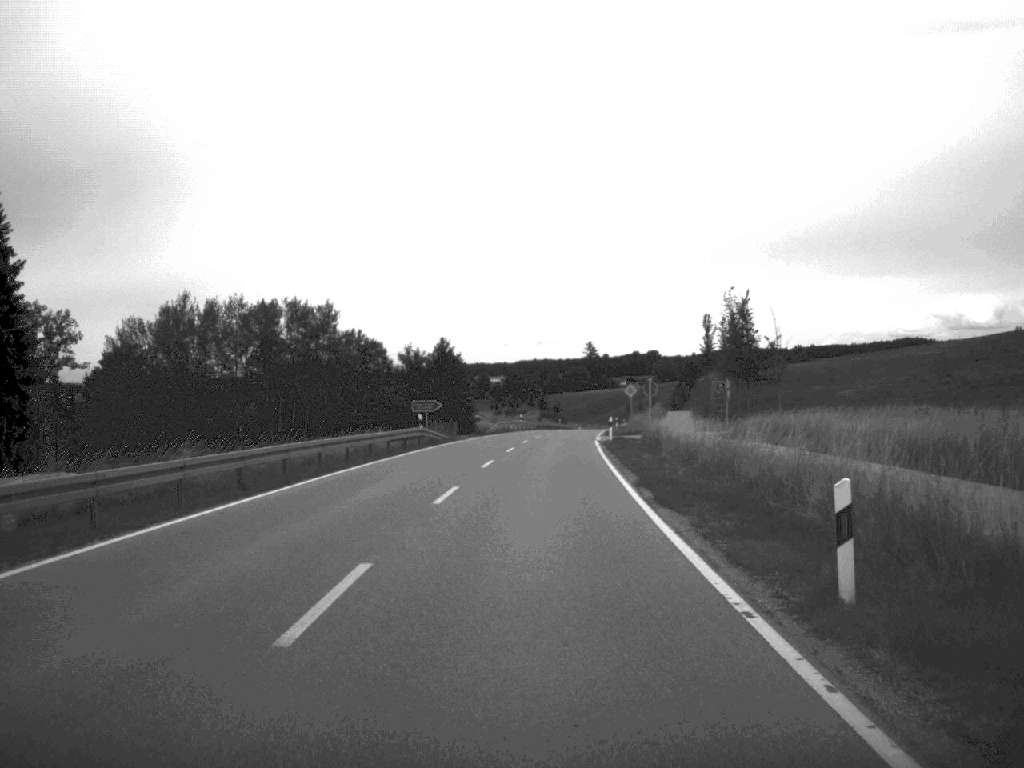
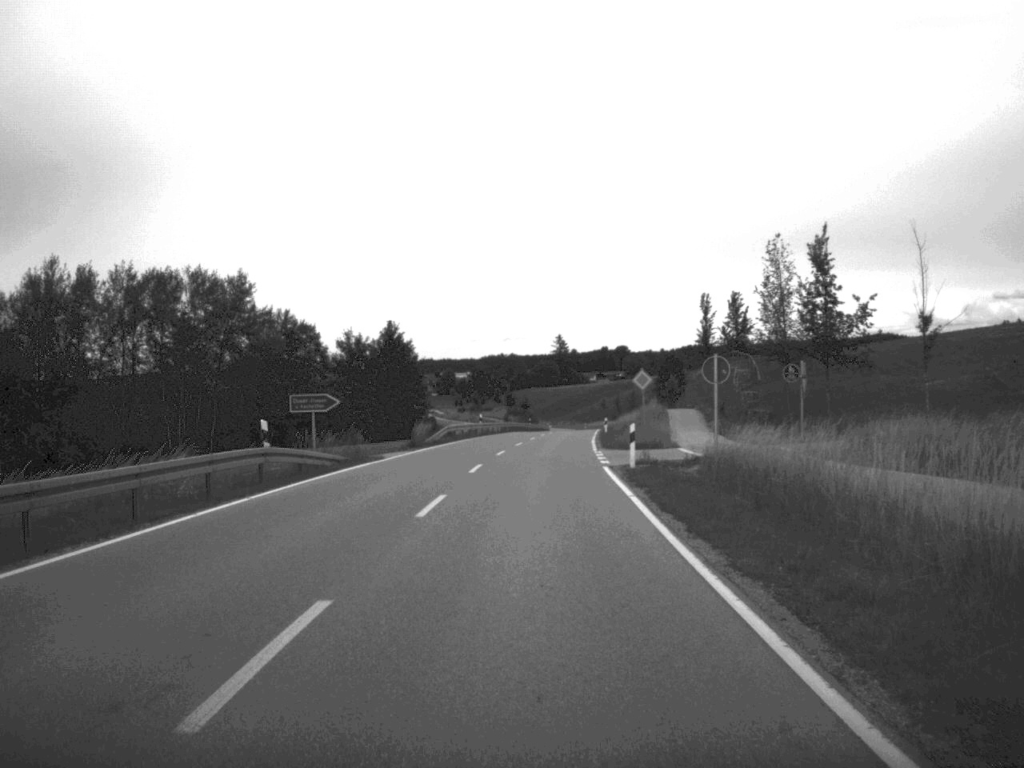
(+0.3, +25.6) m; +1°
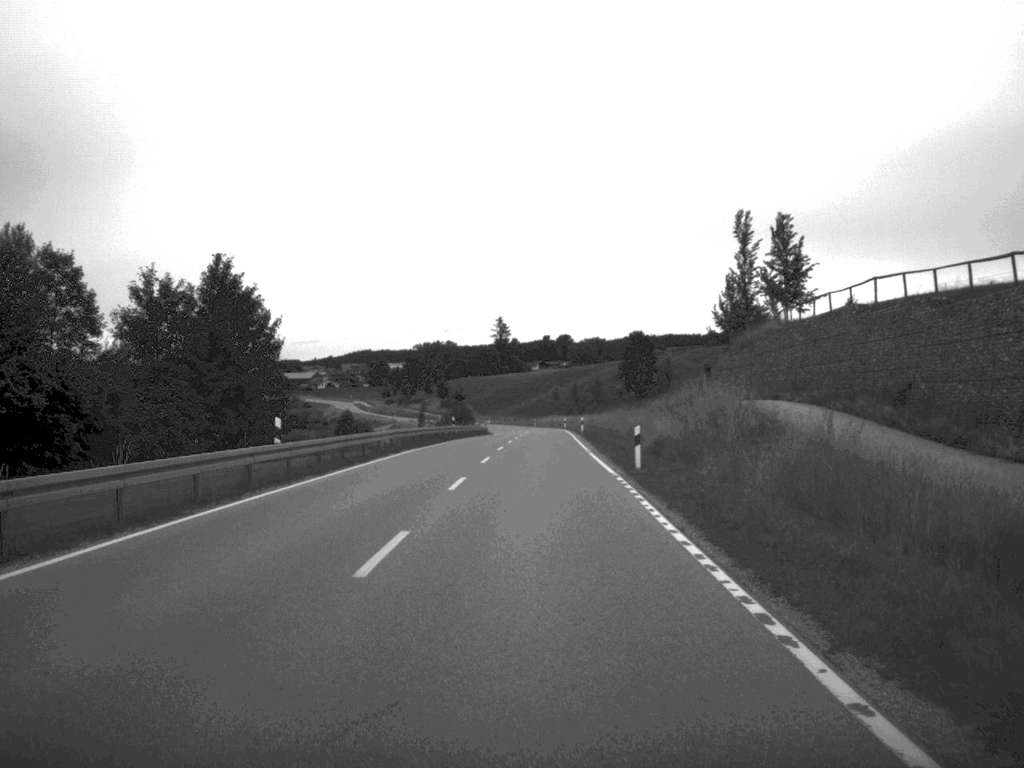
(+1.1, +53.1) m; +3°
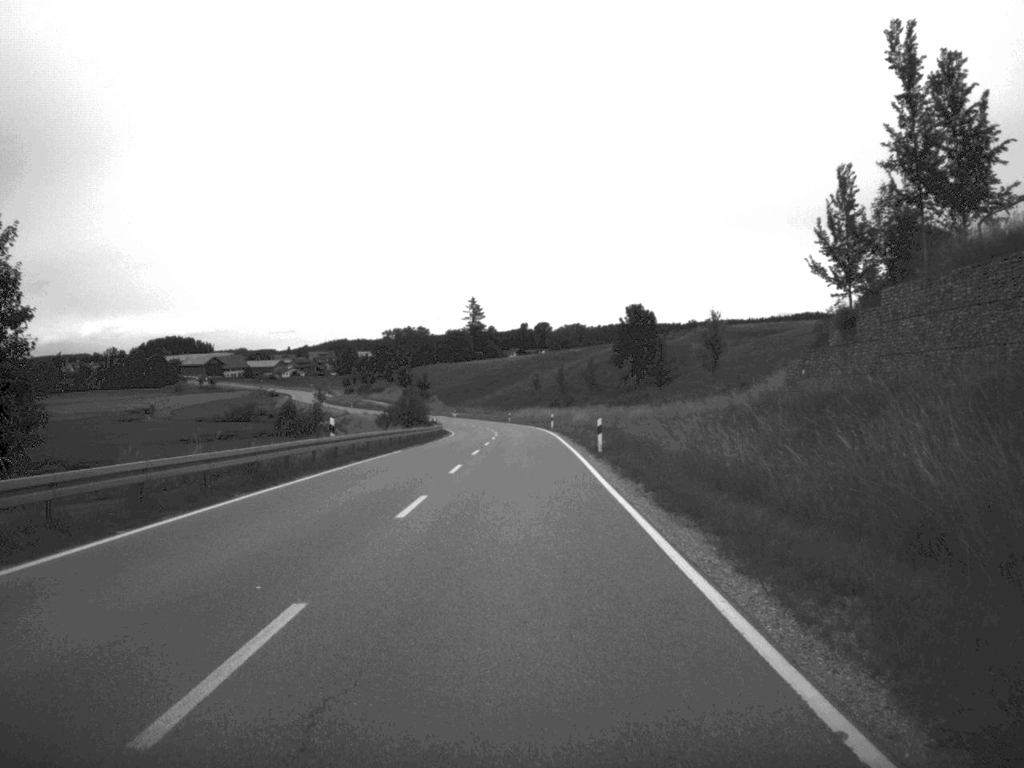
(+0.5, +40.9) m; +1°
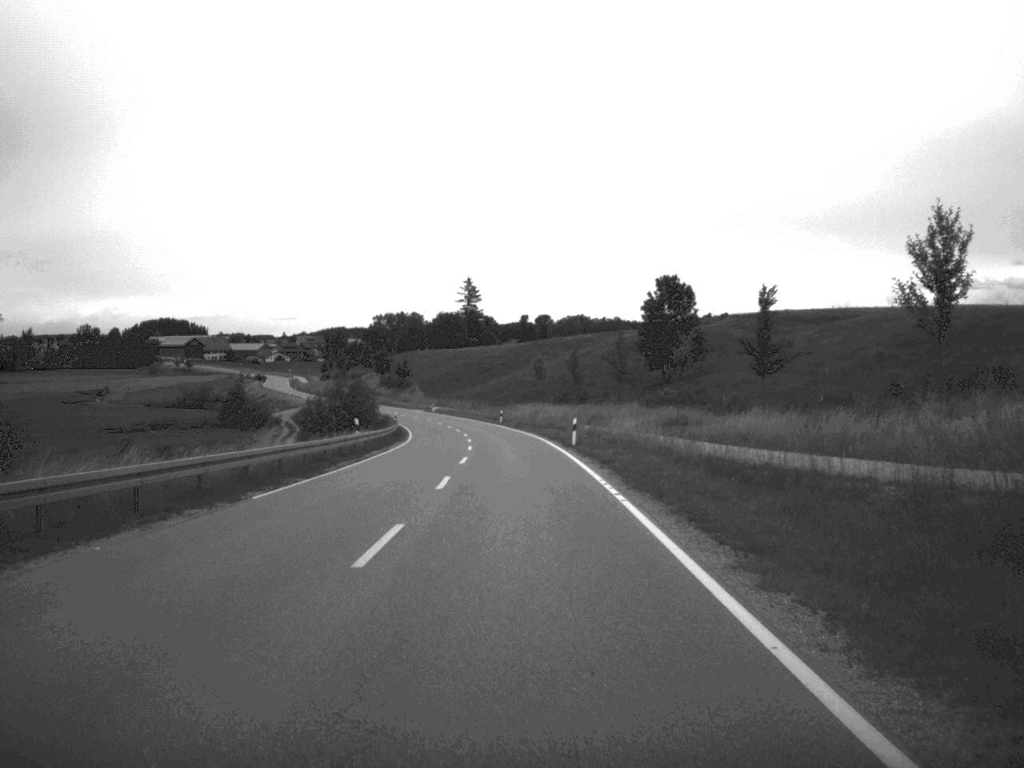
(-0.1, +40.0) m; 0°
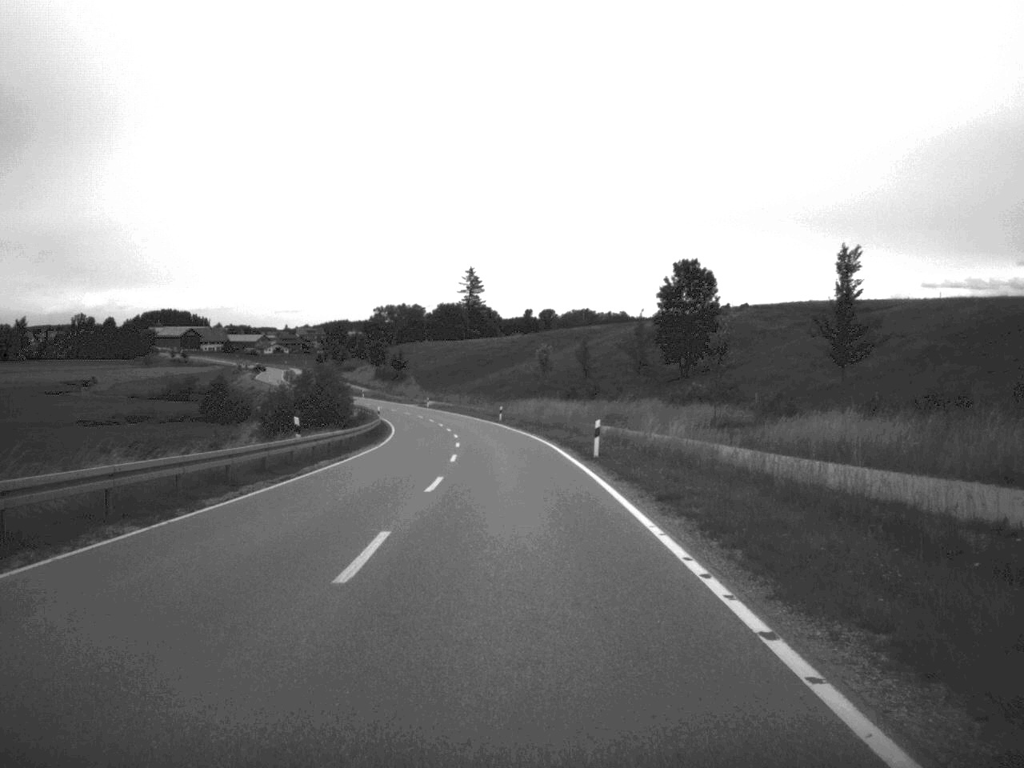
(0.0, +13.0) m; 0°
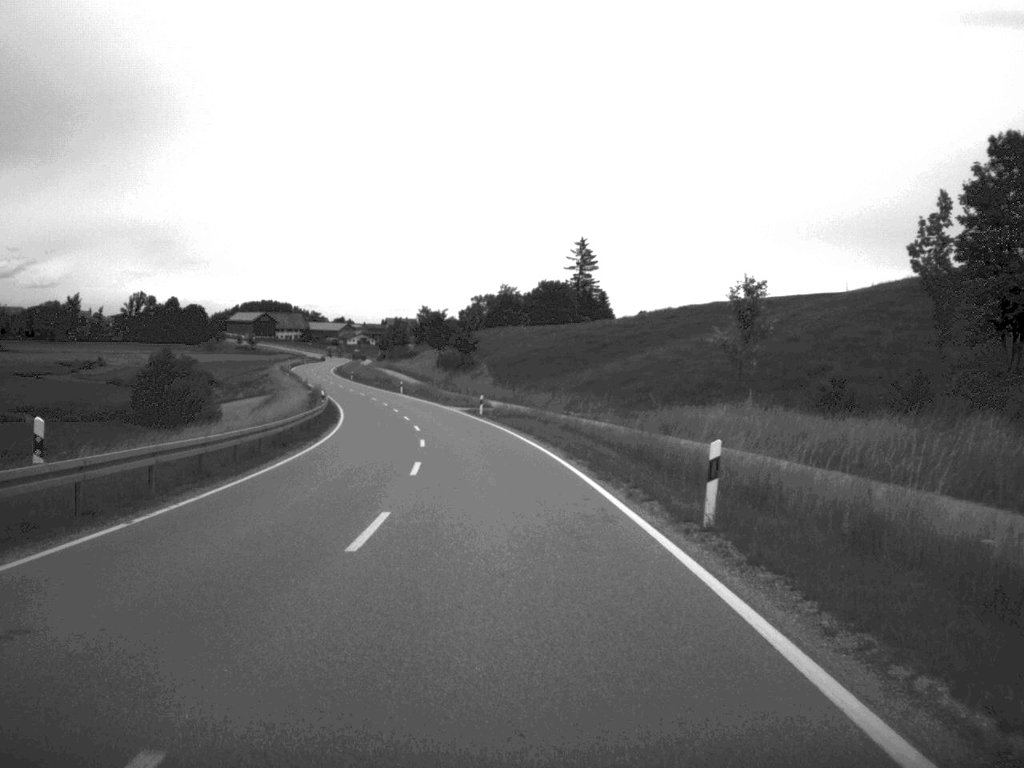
(-2.5, +68.3) m; -5°
